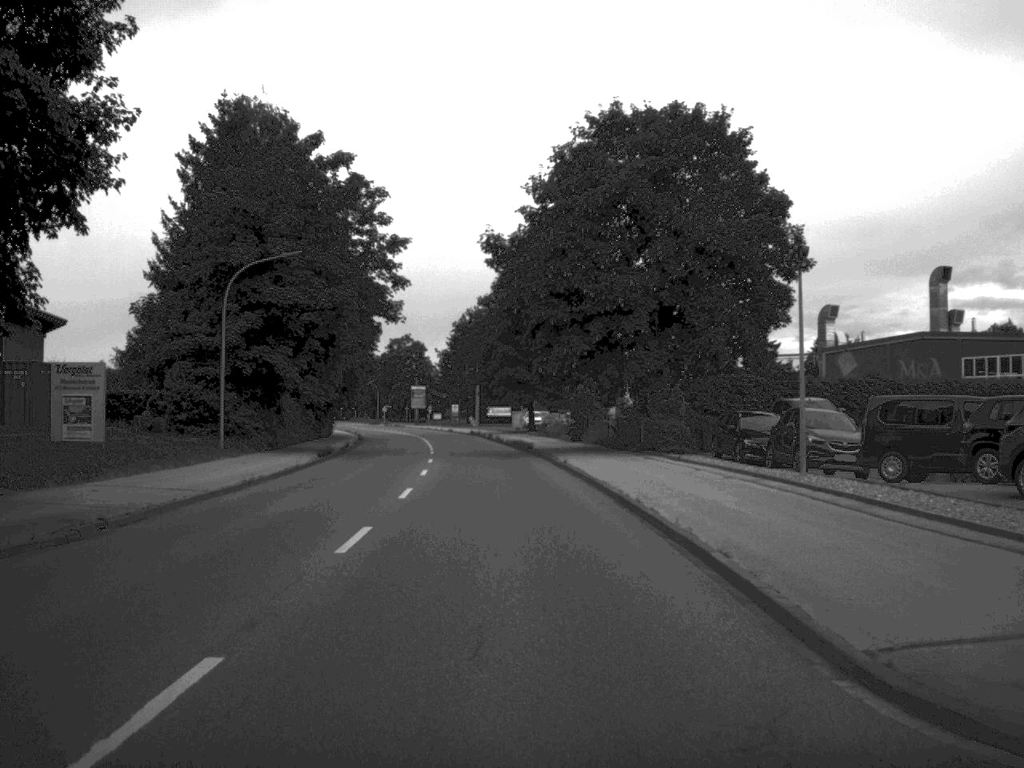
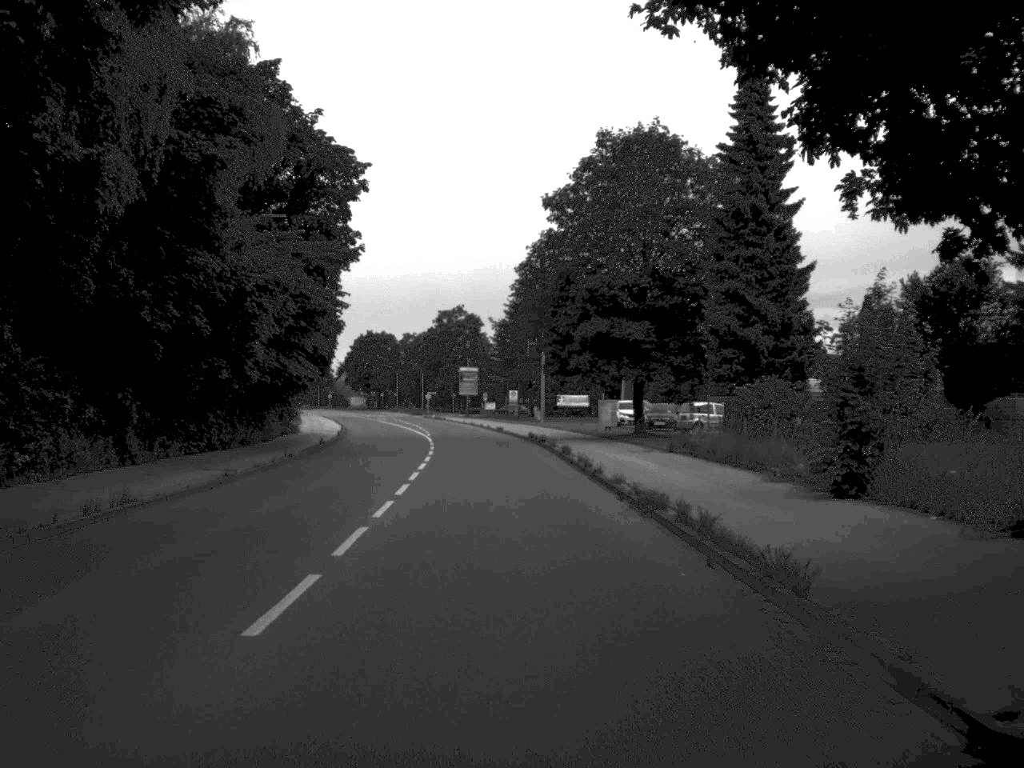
(-1.3, +40.8) m; -3°
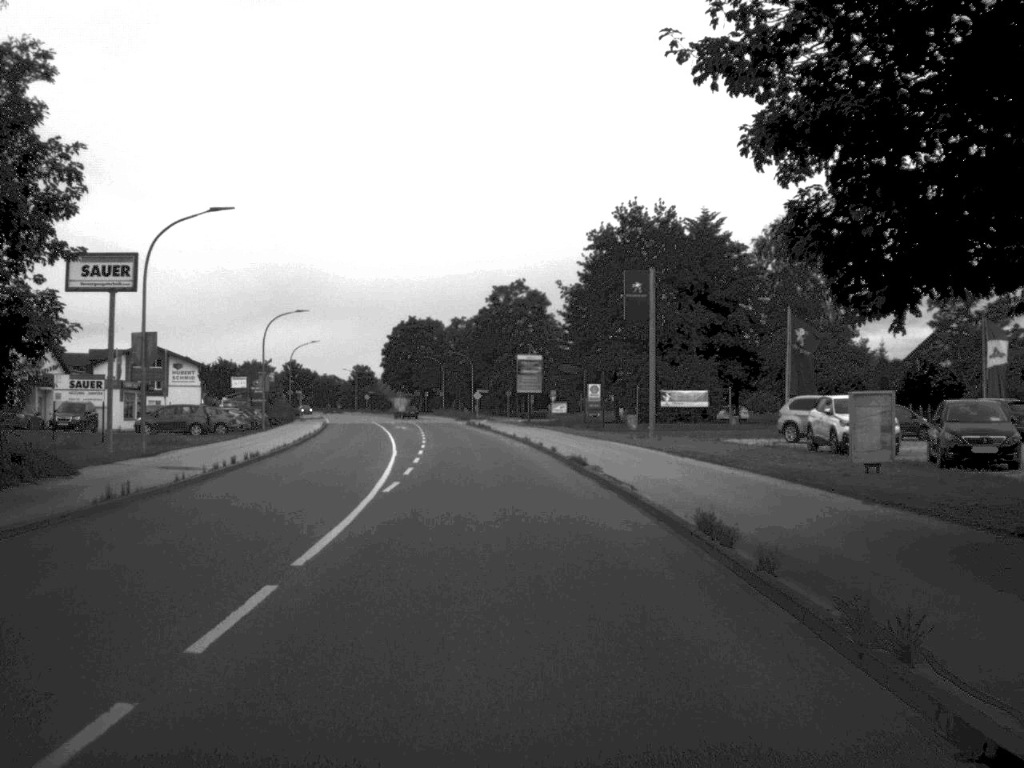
(-1.0, +40.4) m; -3°
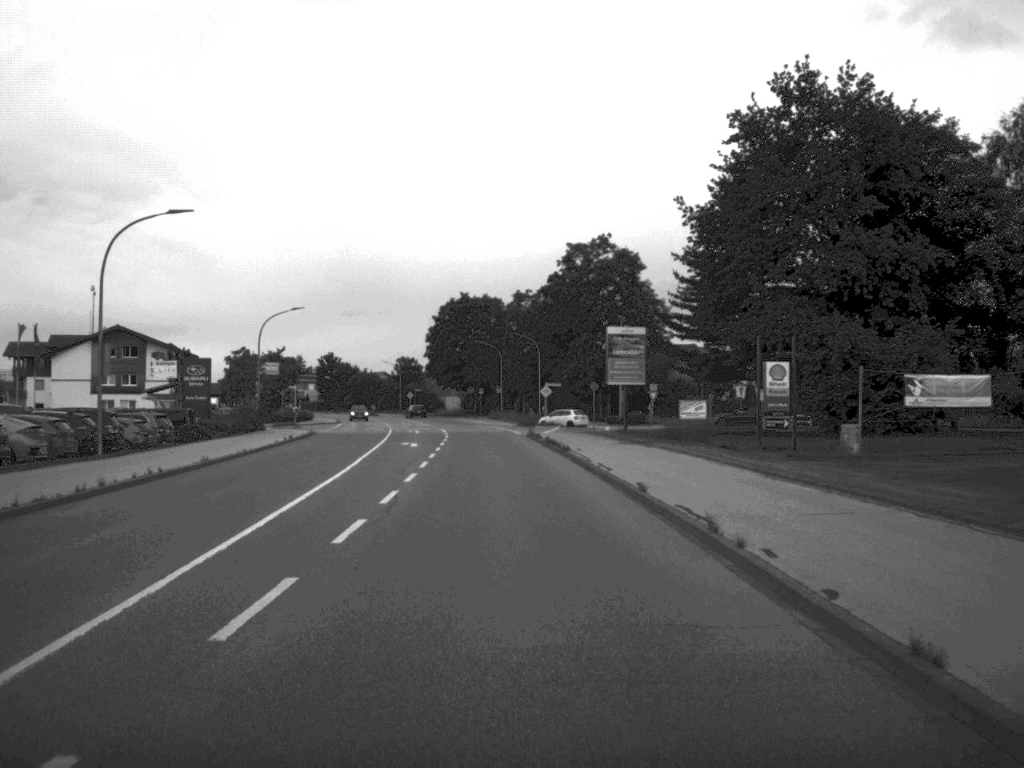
(-1.2, +38.3) m; -3°
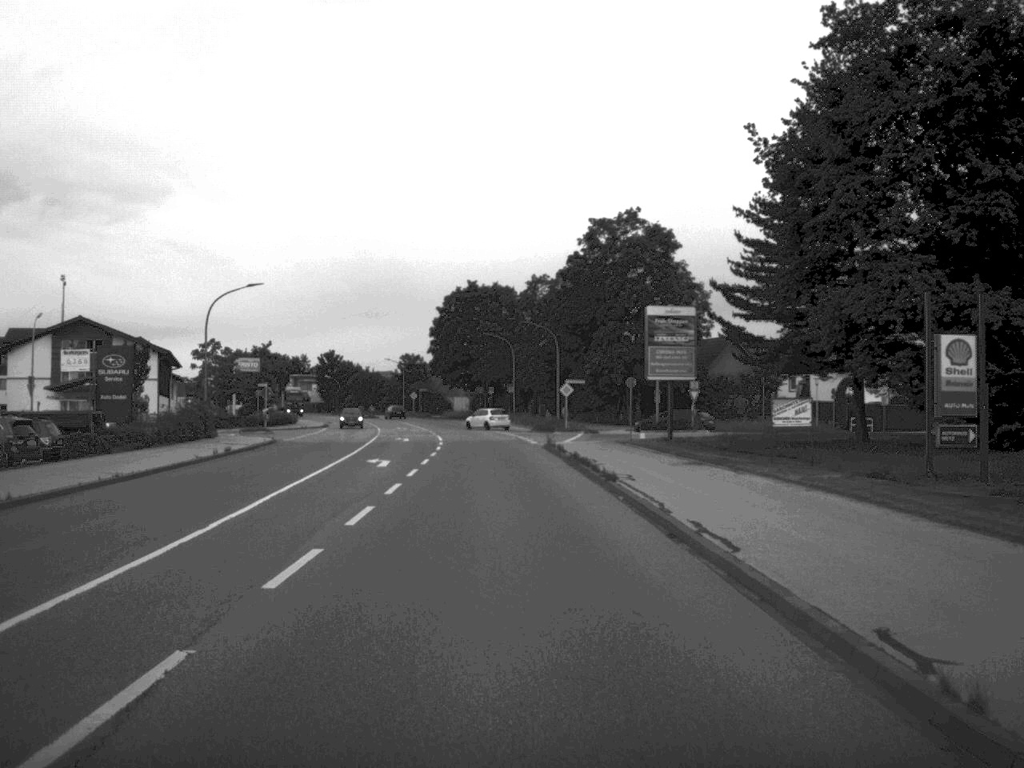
(-0.1, +15.1) m; -1°
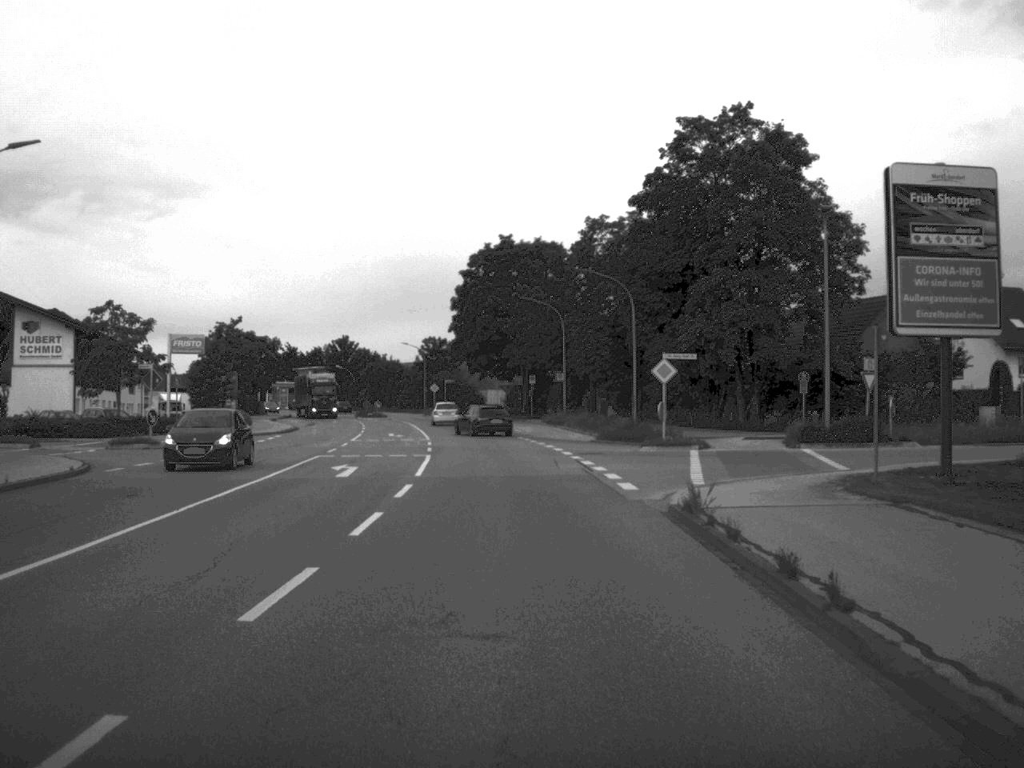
(-0.6, +31.5) m; -2°
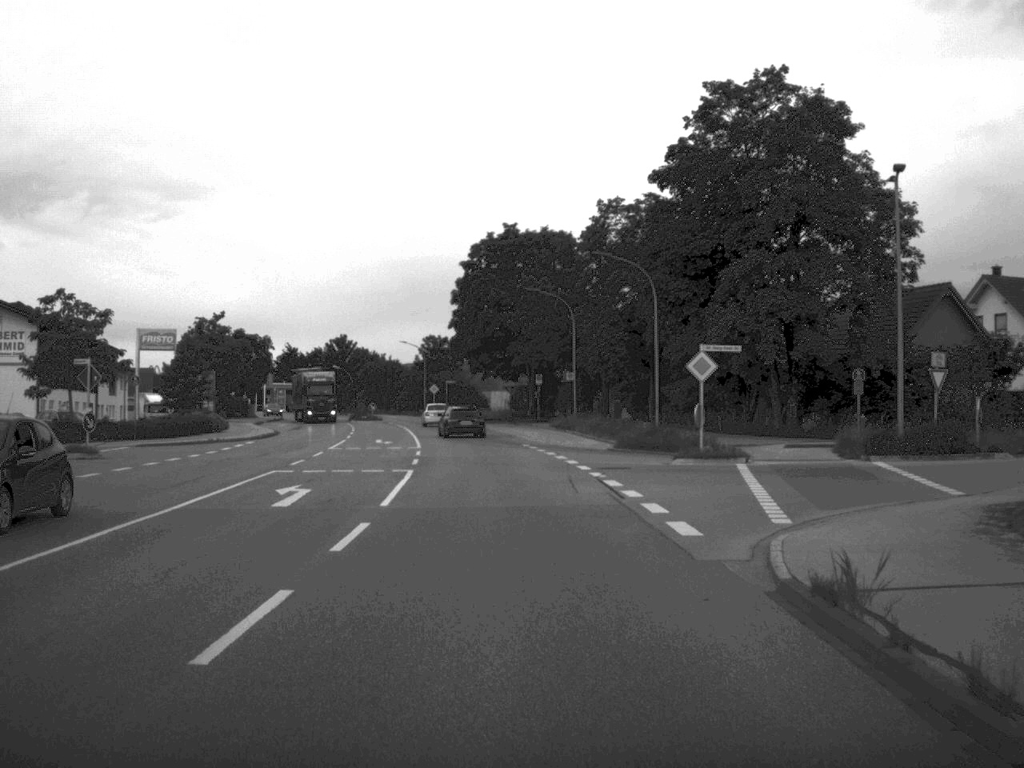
(0.0, +7.3) m; 0°
